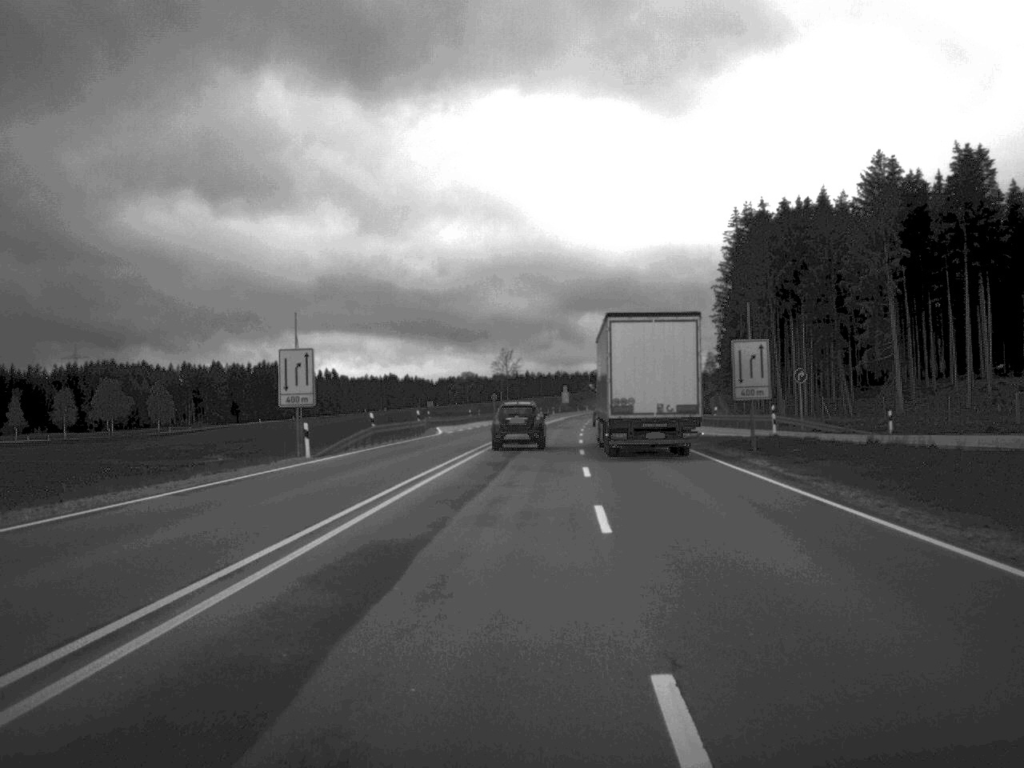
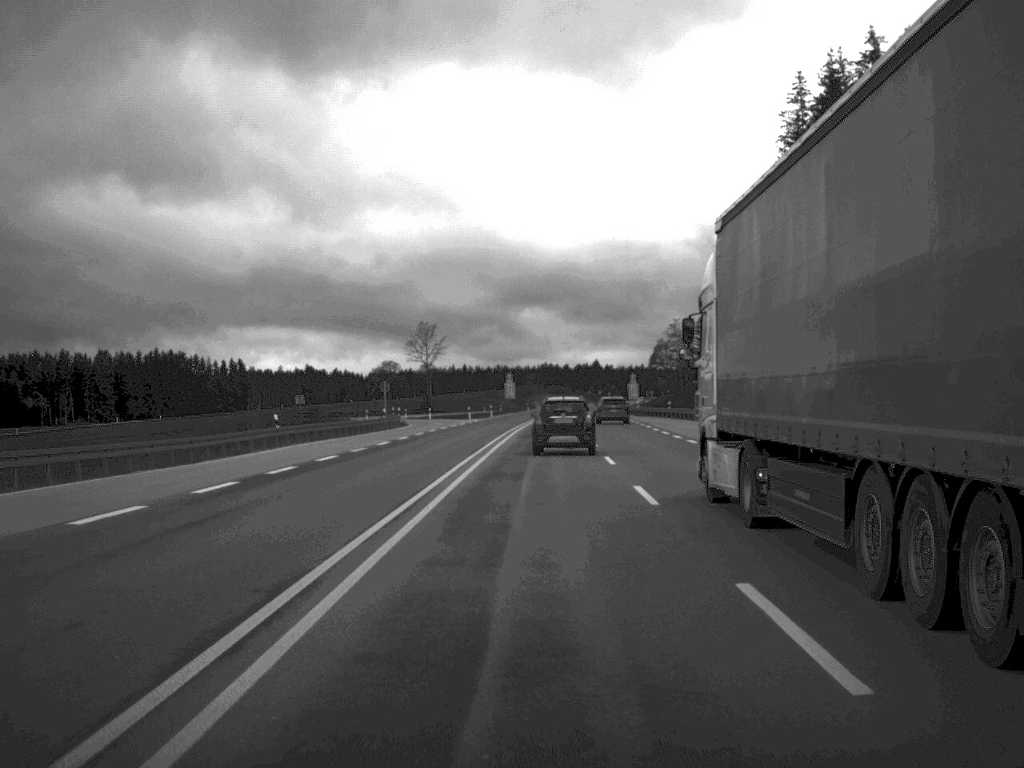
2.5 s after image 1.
(+1.7, +80.0) m; +3°
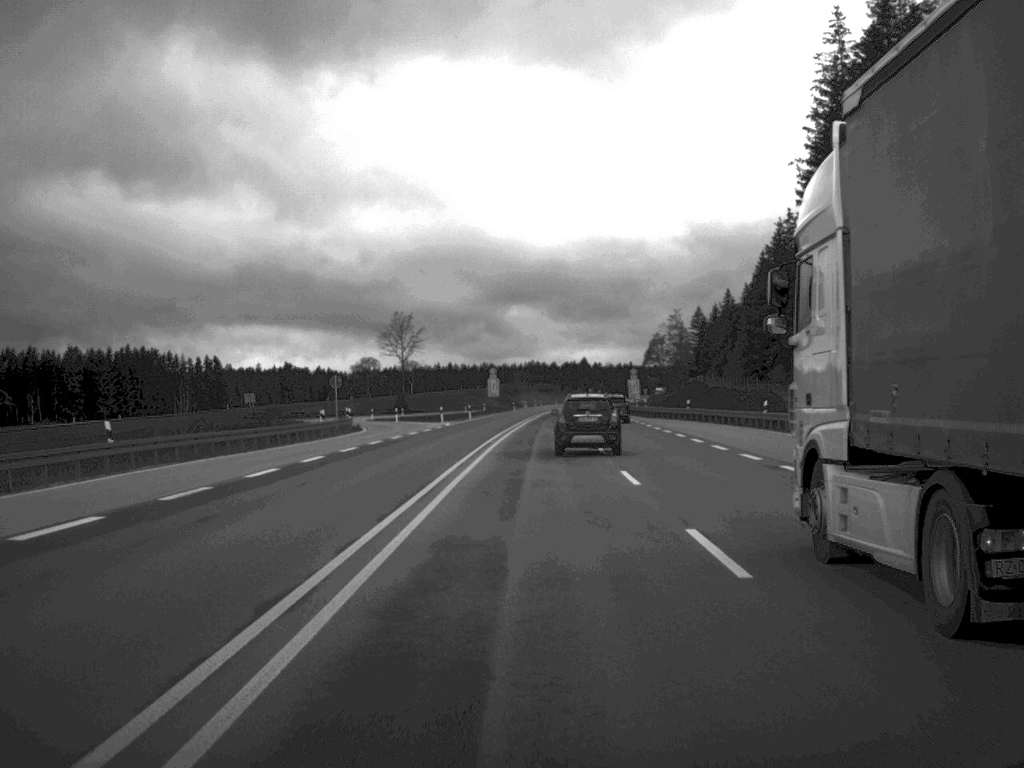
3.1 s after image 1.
(+0.1, +19.7) m; +1°
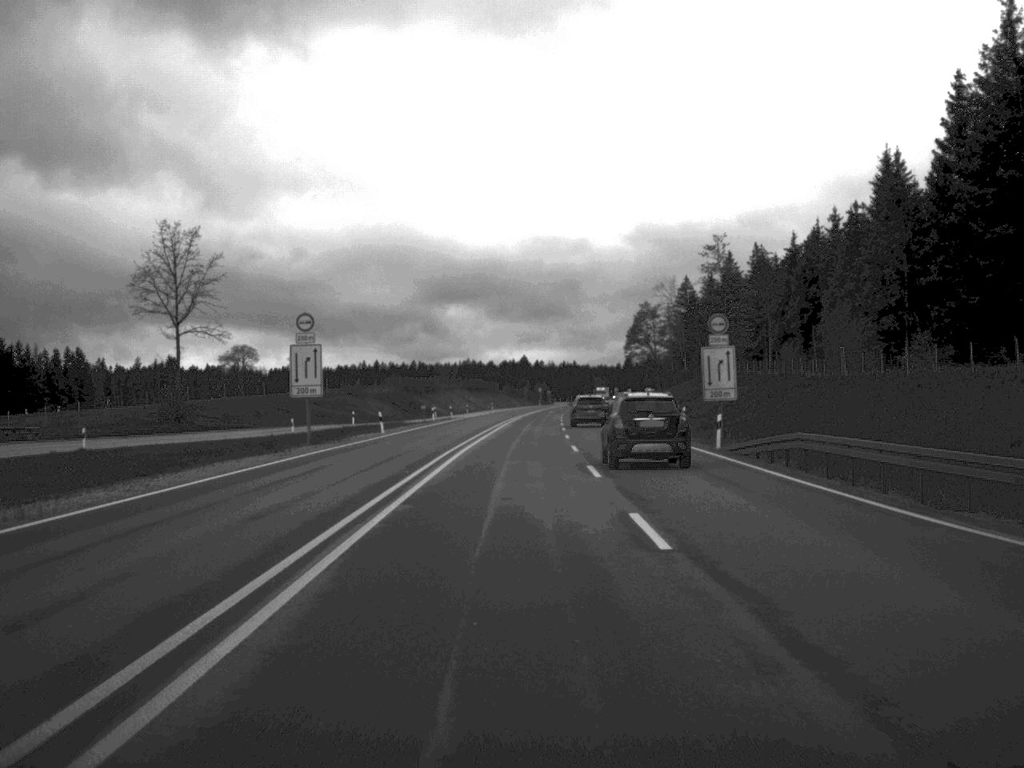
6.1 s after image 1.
(+2.2, +93.3) m; +3°
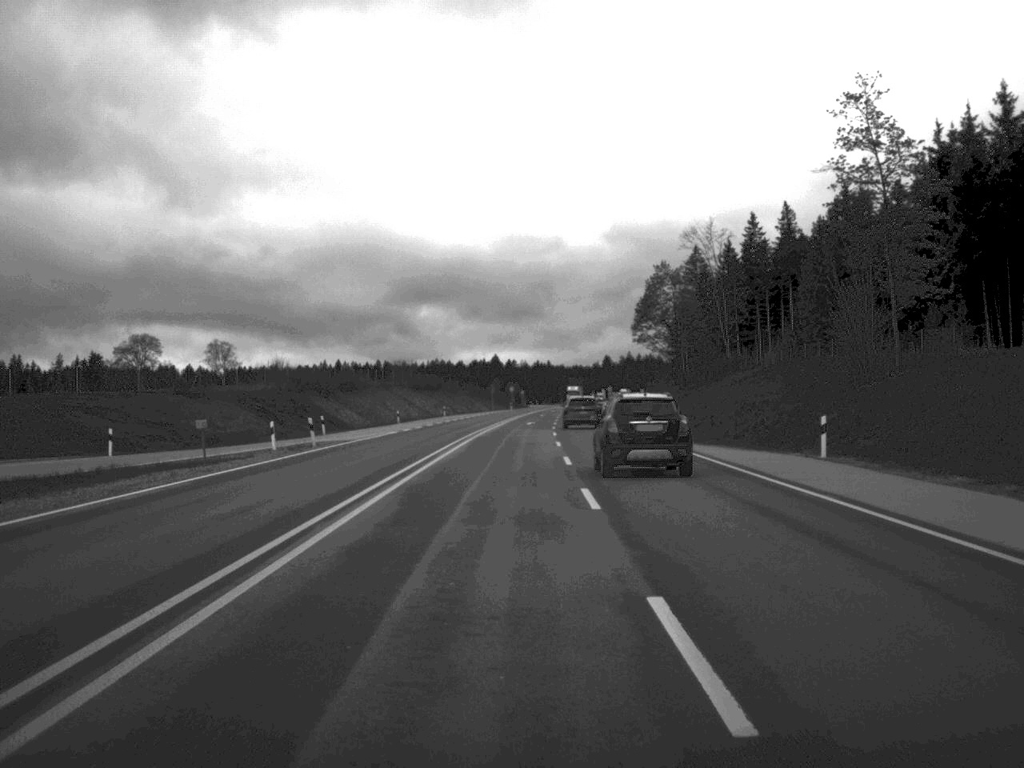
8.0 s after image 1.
(+0.6, +54.7) m; +1°
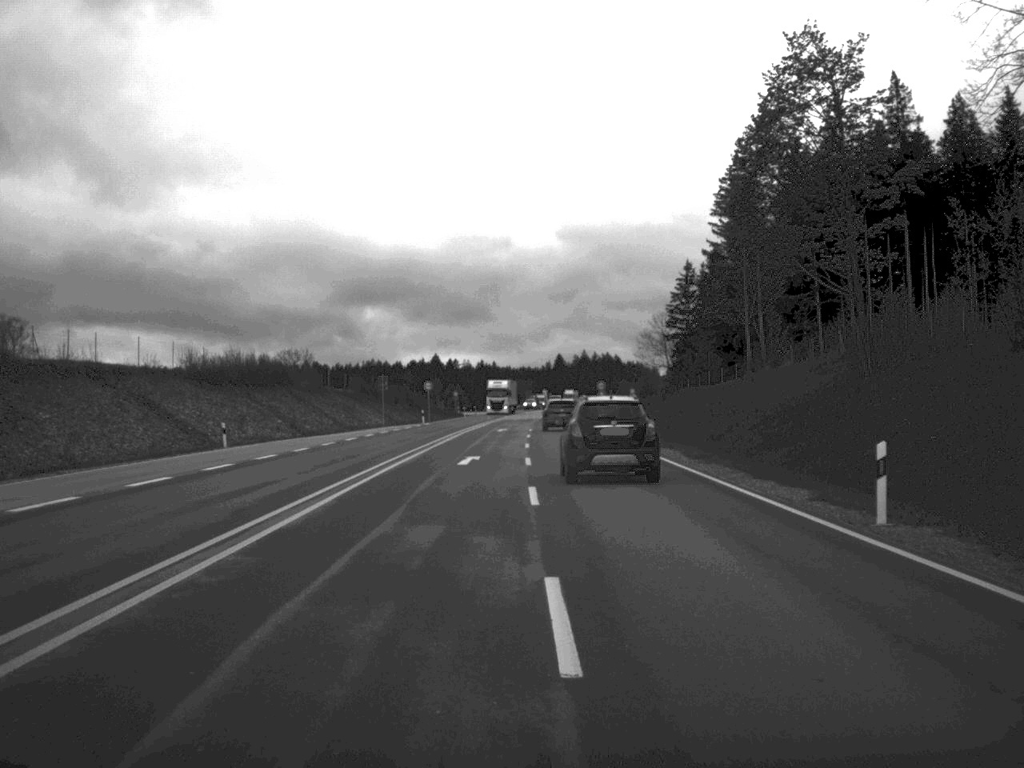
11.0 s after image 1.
(+1.4, +82.1) m; +2°
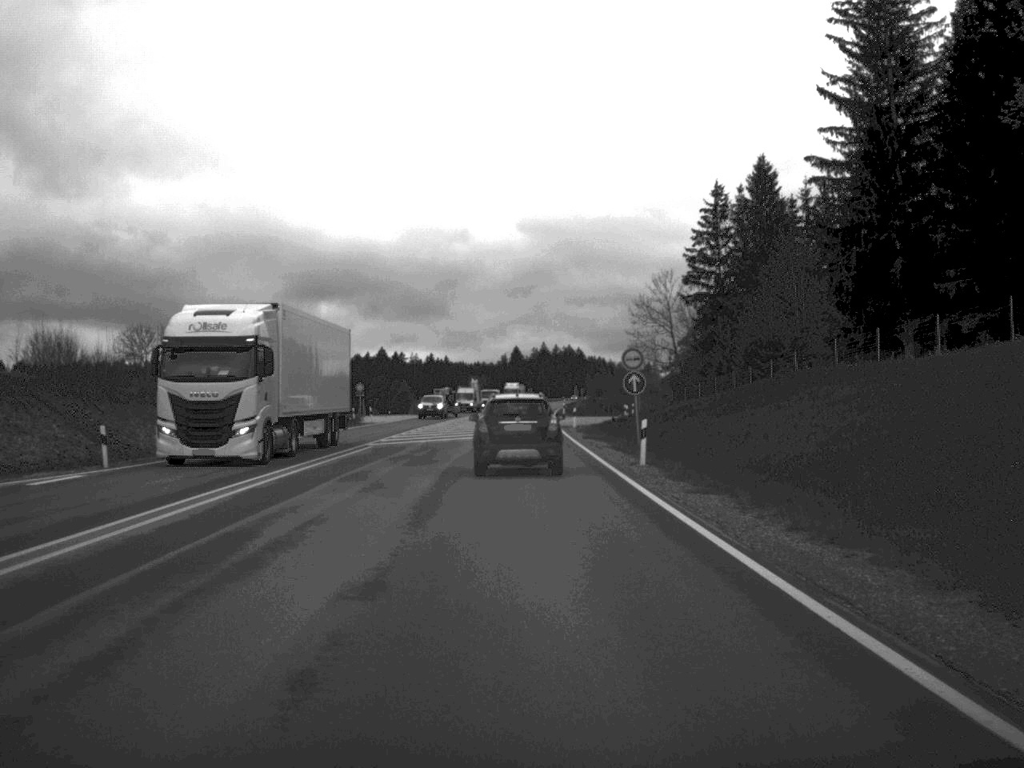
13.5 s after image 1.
(+1.3, +65.7) m; +2°
